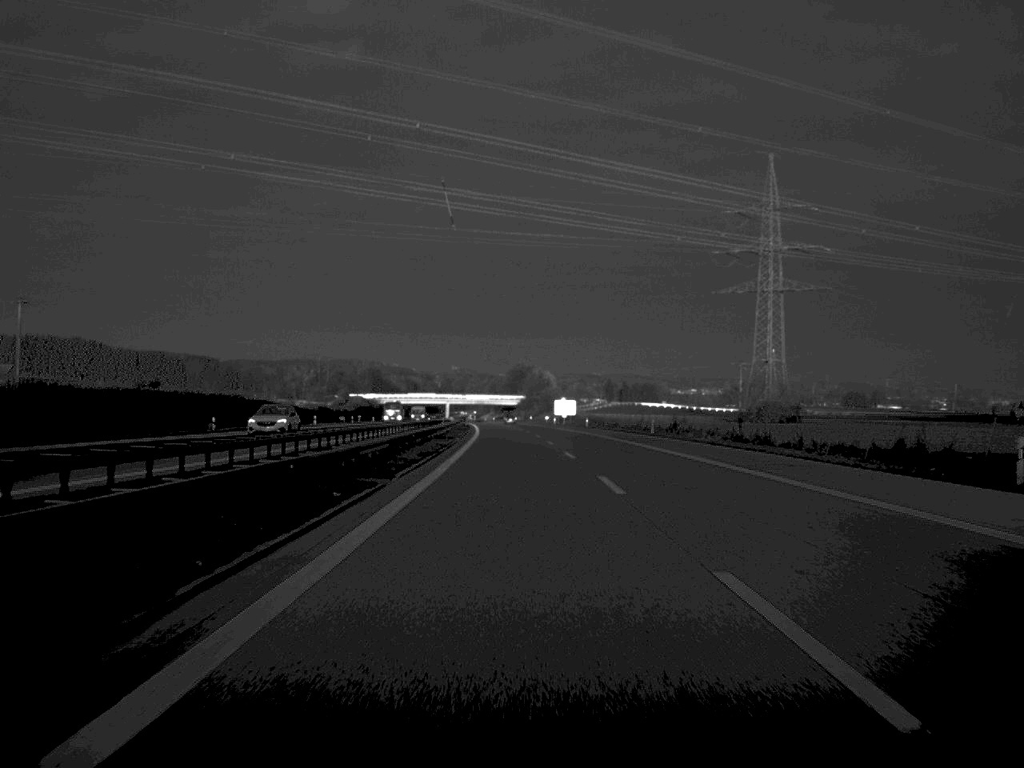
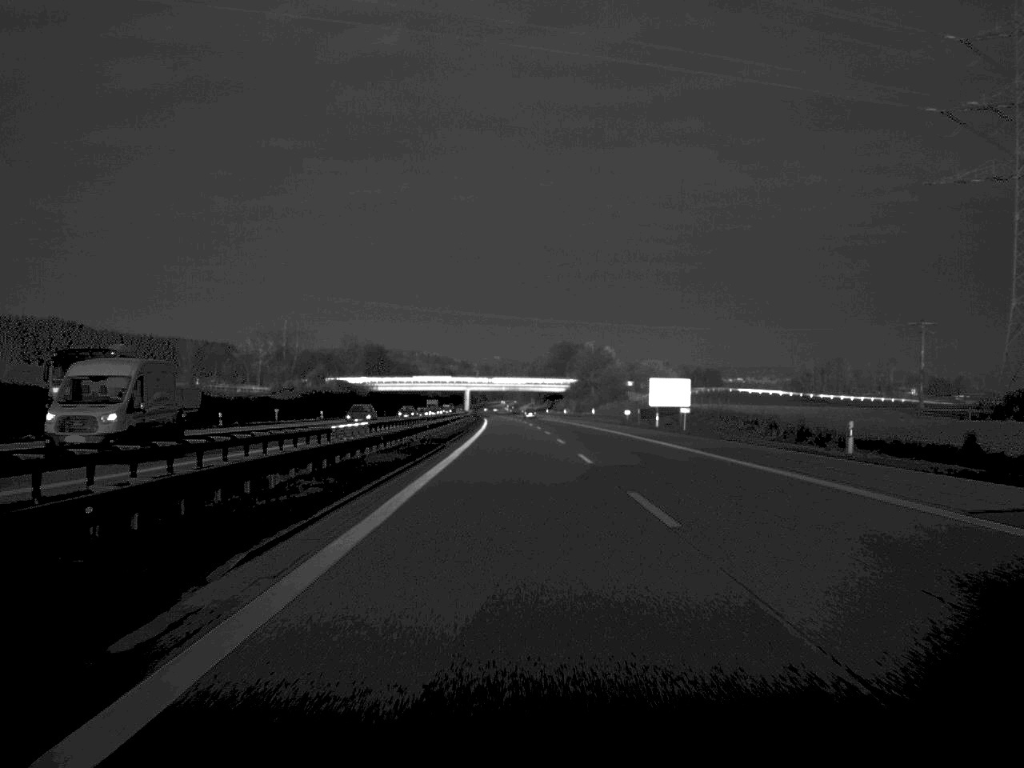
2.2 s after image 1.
(-1.7, +97.5) m; -2°
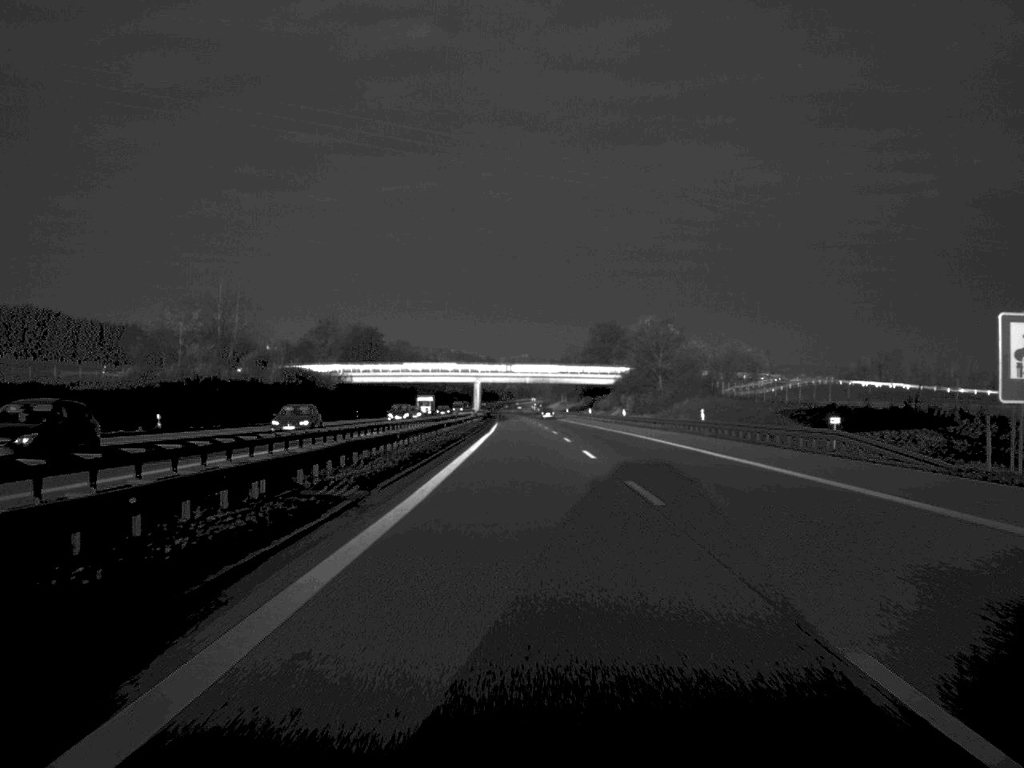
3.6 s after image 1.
(-0.8, +67.9) m; -1°
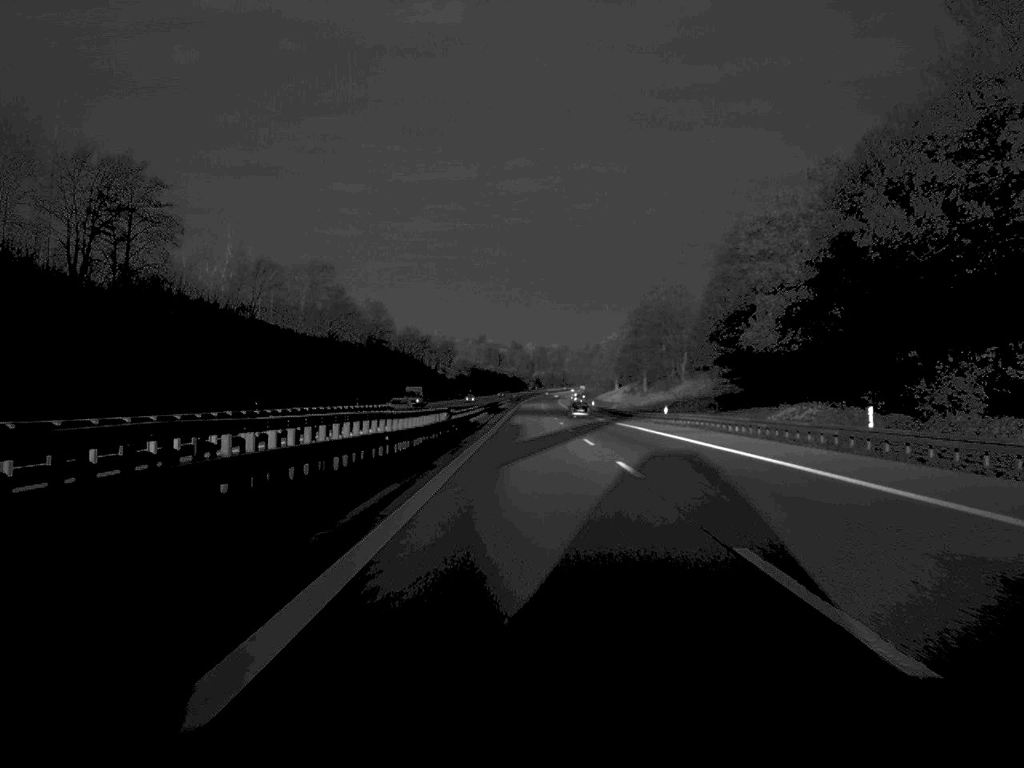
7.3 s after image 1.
(-2.2, +173.7) m; -1°
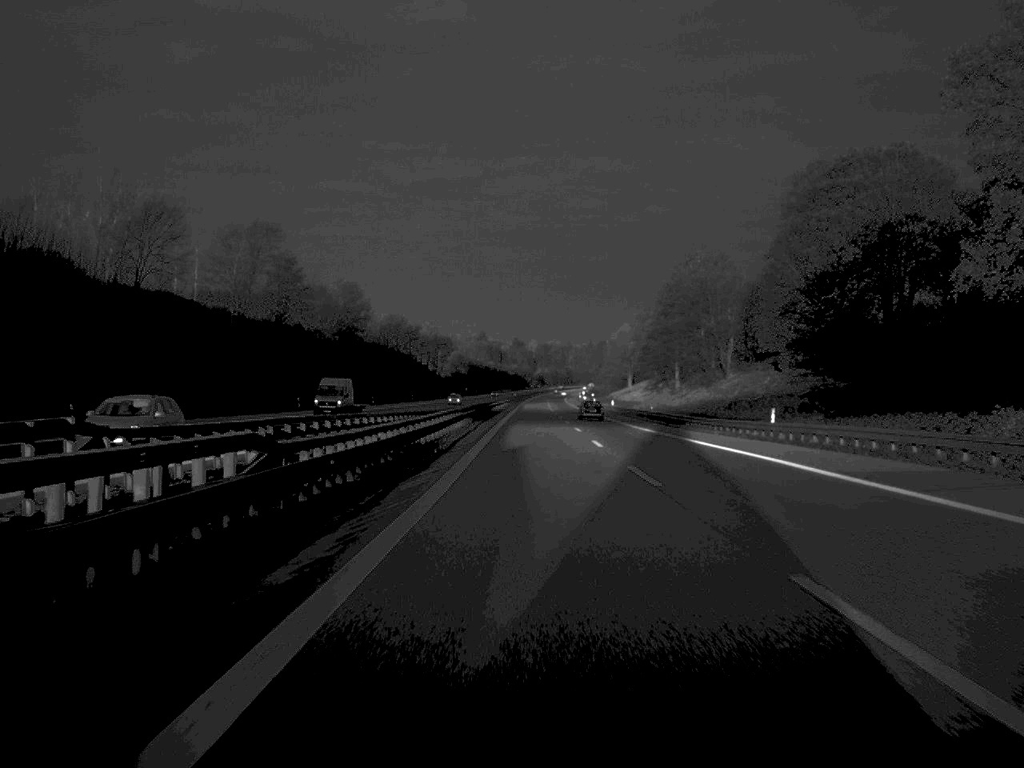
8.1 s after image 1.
(-0.1, +37.5) m; 0°
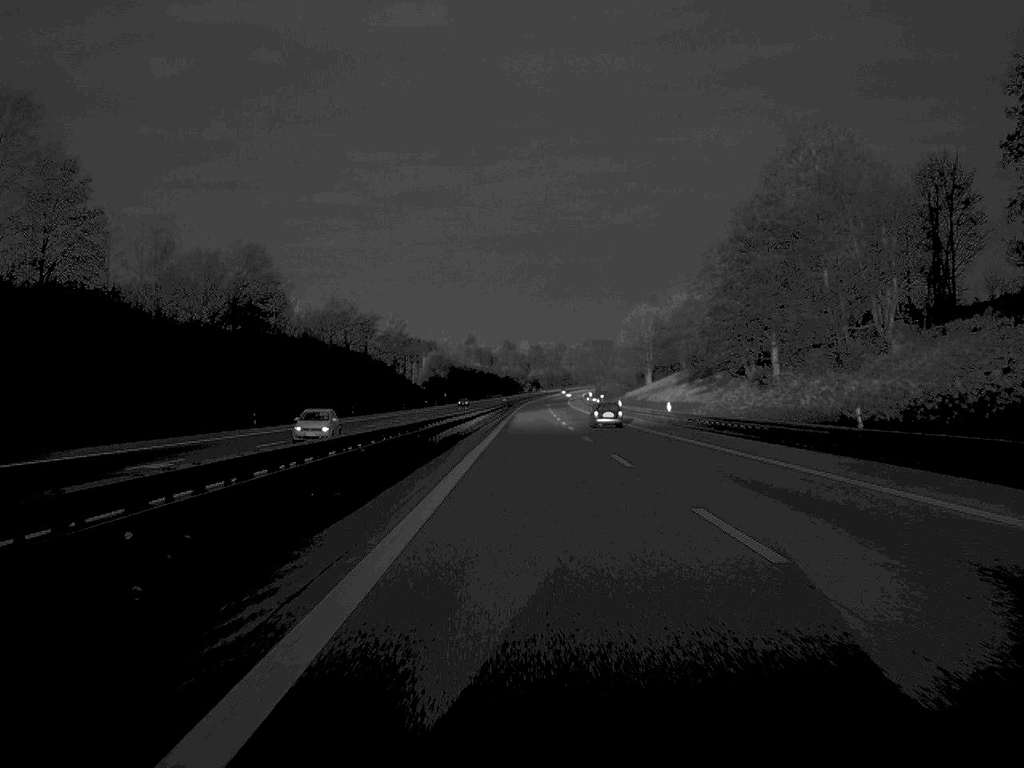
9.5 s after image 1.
(+0.1, +64.7) m; 0°
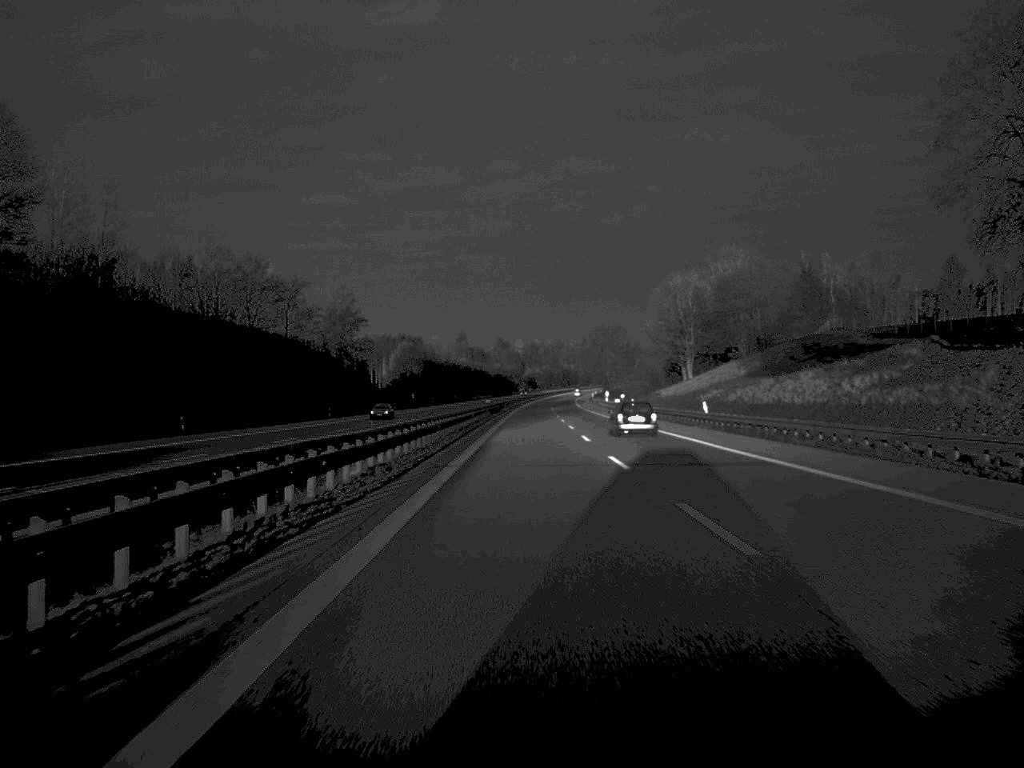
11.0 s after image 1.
(+0.1, +66.8) m; 0°
